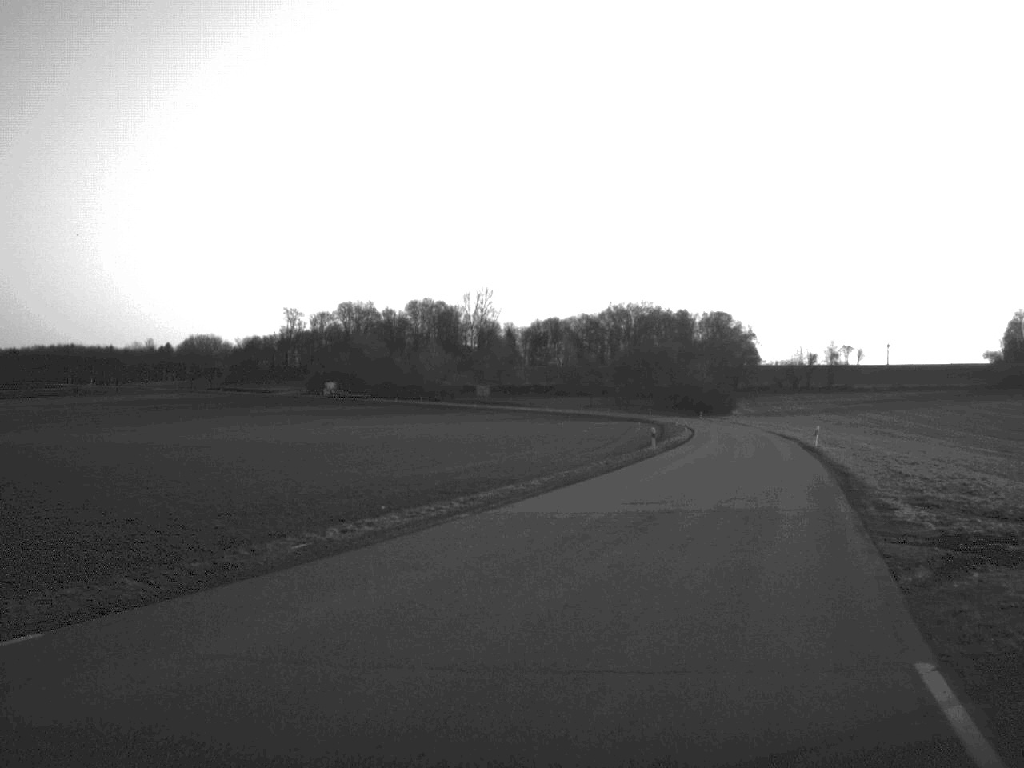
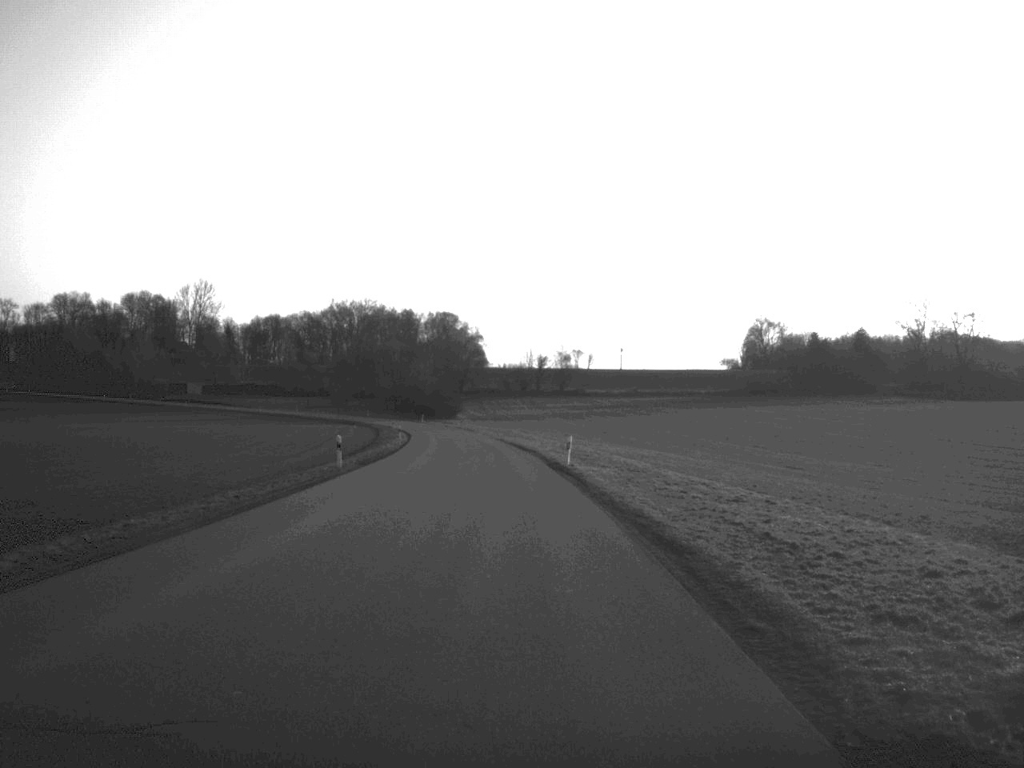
(+2.5, +16.4) m; +12°
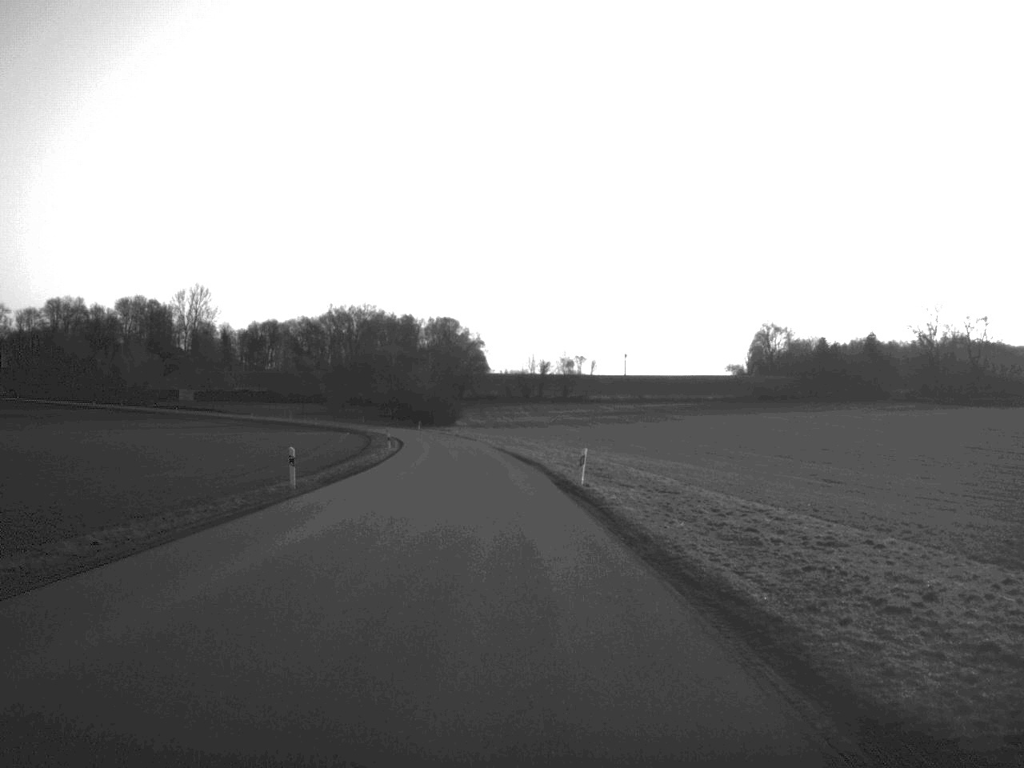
(0.0, +8.7) m; 0°
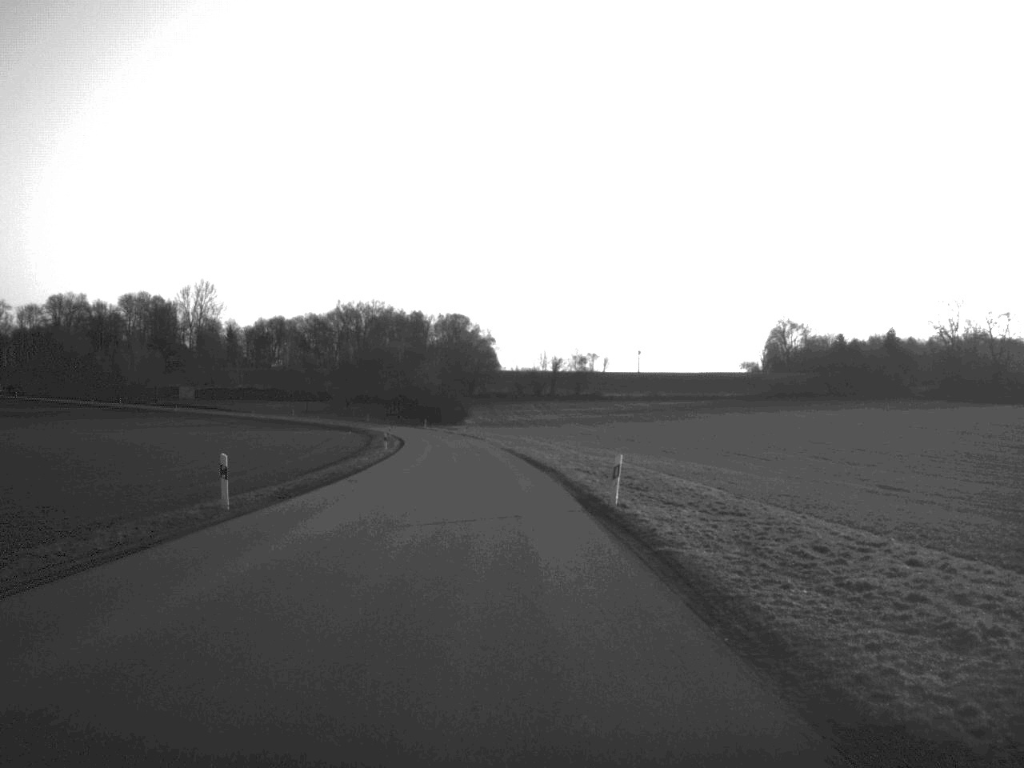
(0.0, +8.5) m; -1°
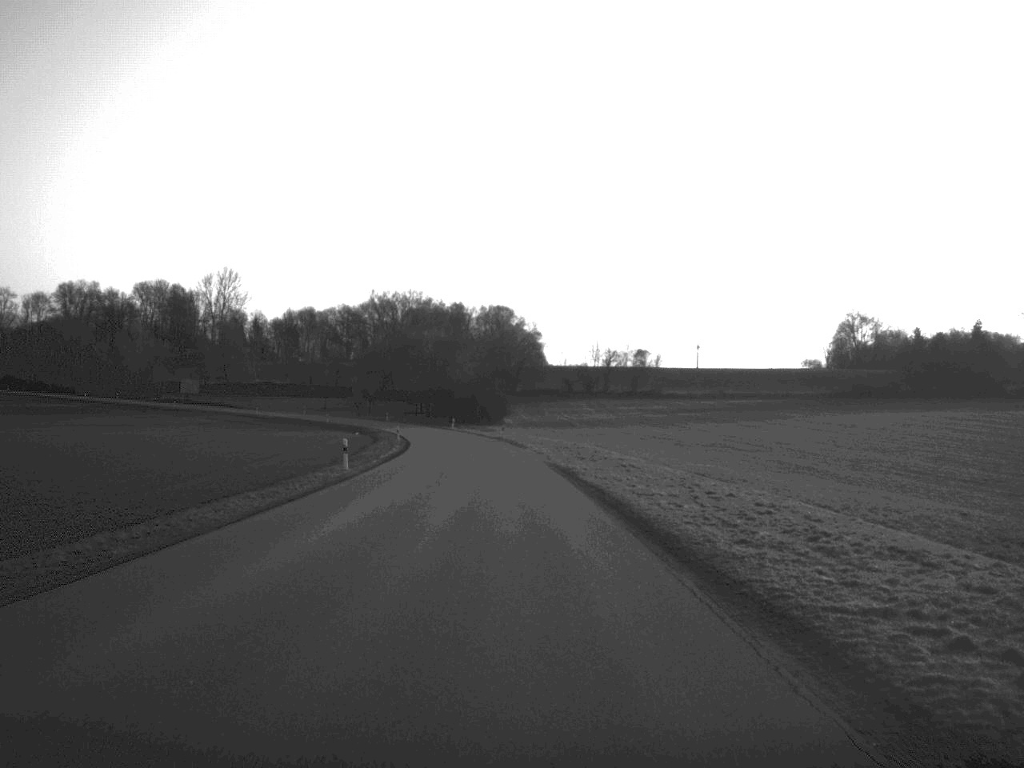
(-0.7, +32.8) m; -2°
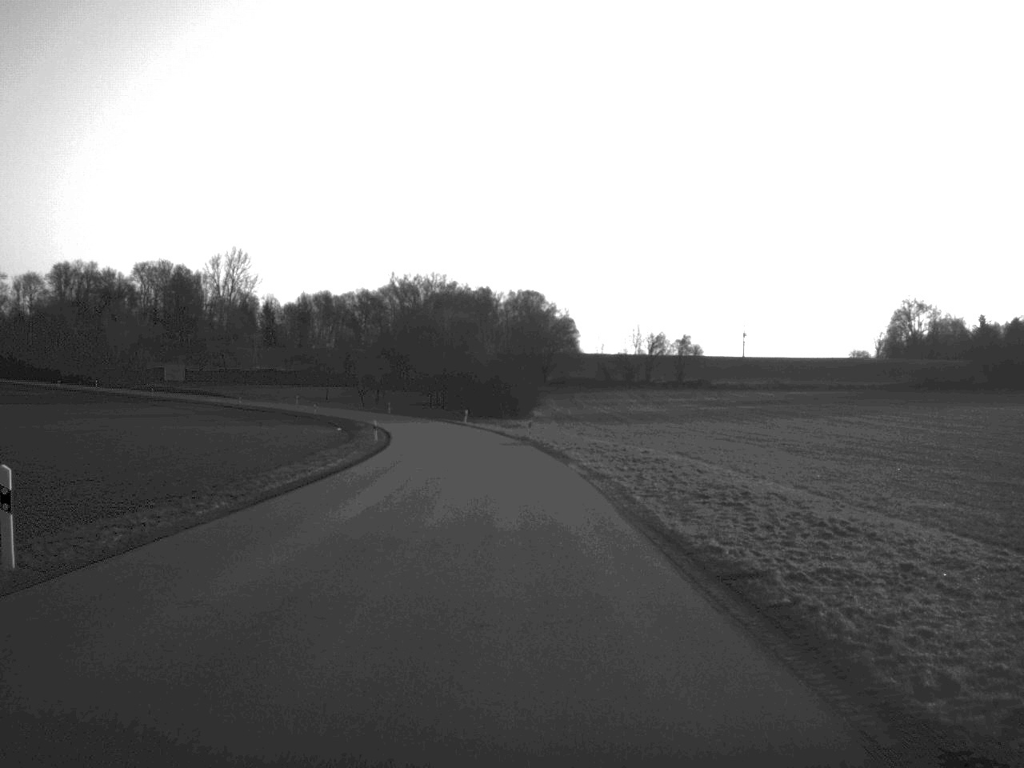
(-0.3, +29.4) m; -1°
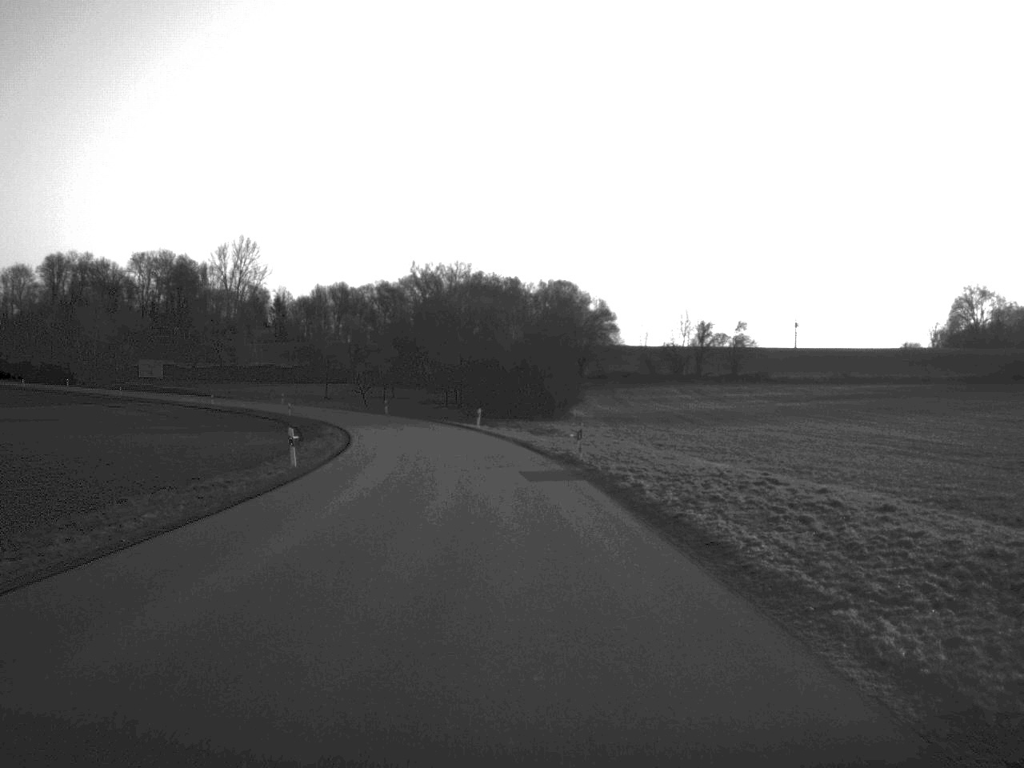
(-0.3, +28.7) m; -1°
